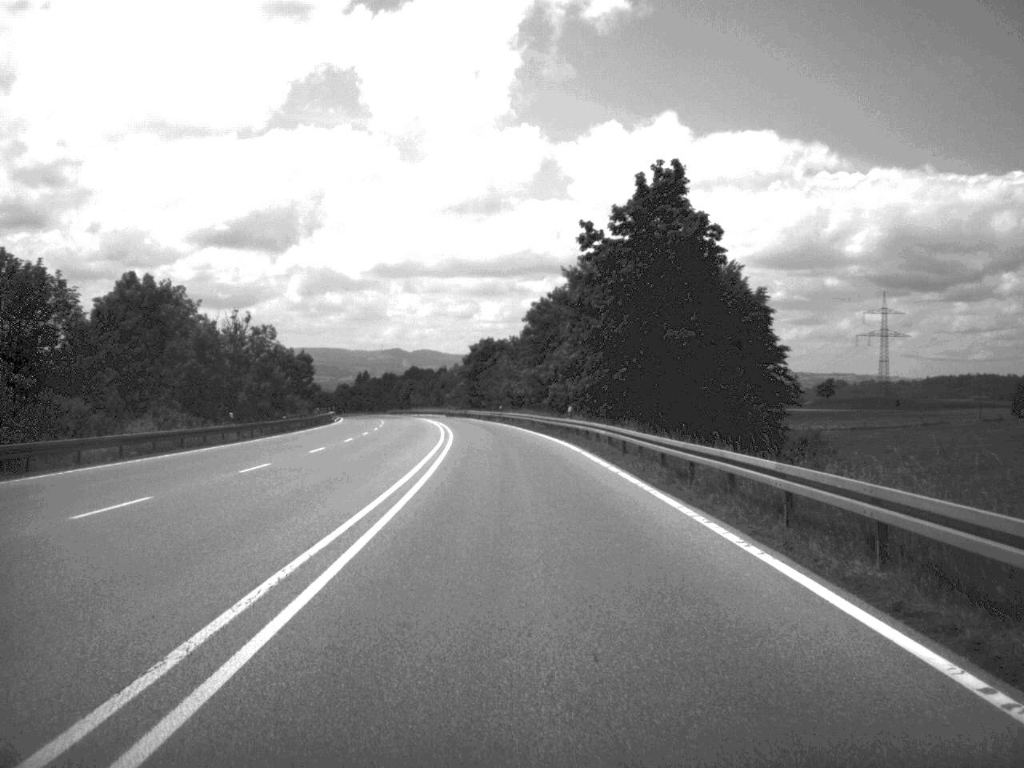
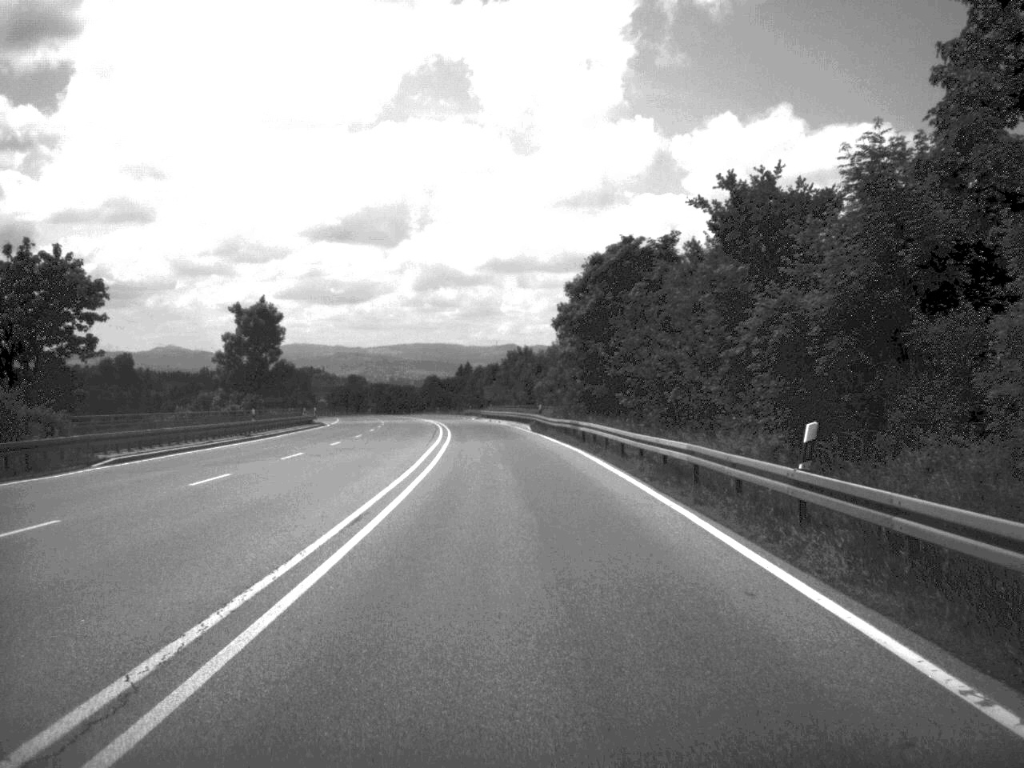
(-4.0, +87.4) m; -5°
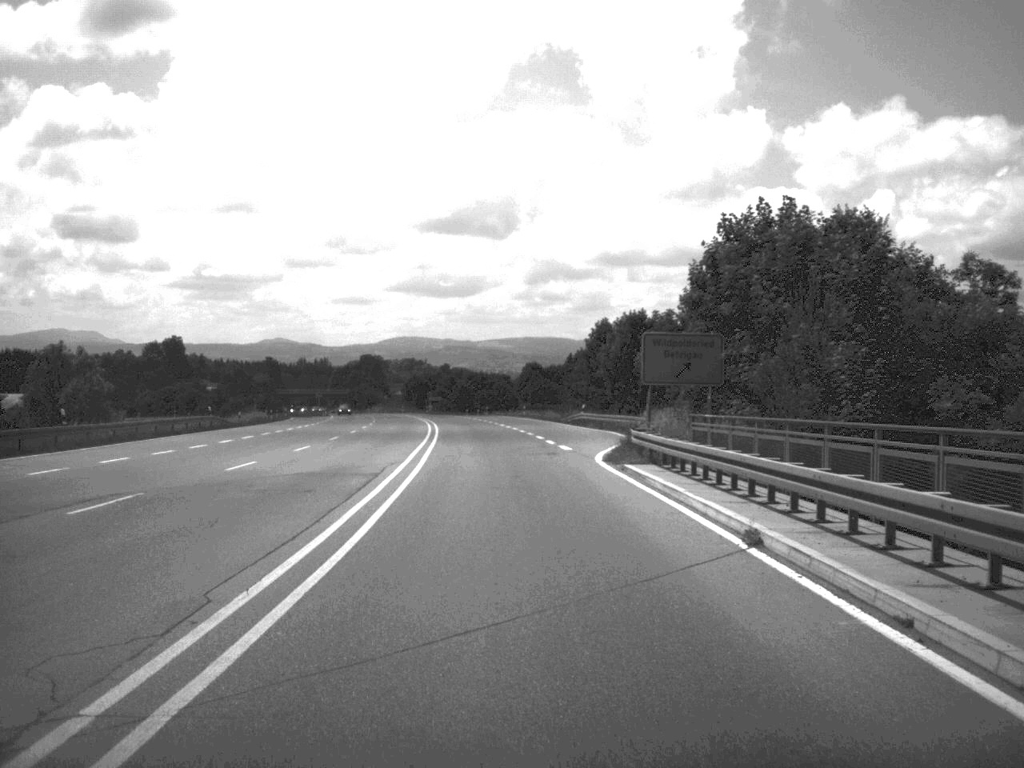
(-4.3, +90.0) m; -5°
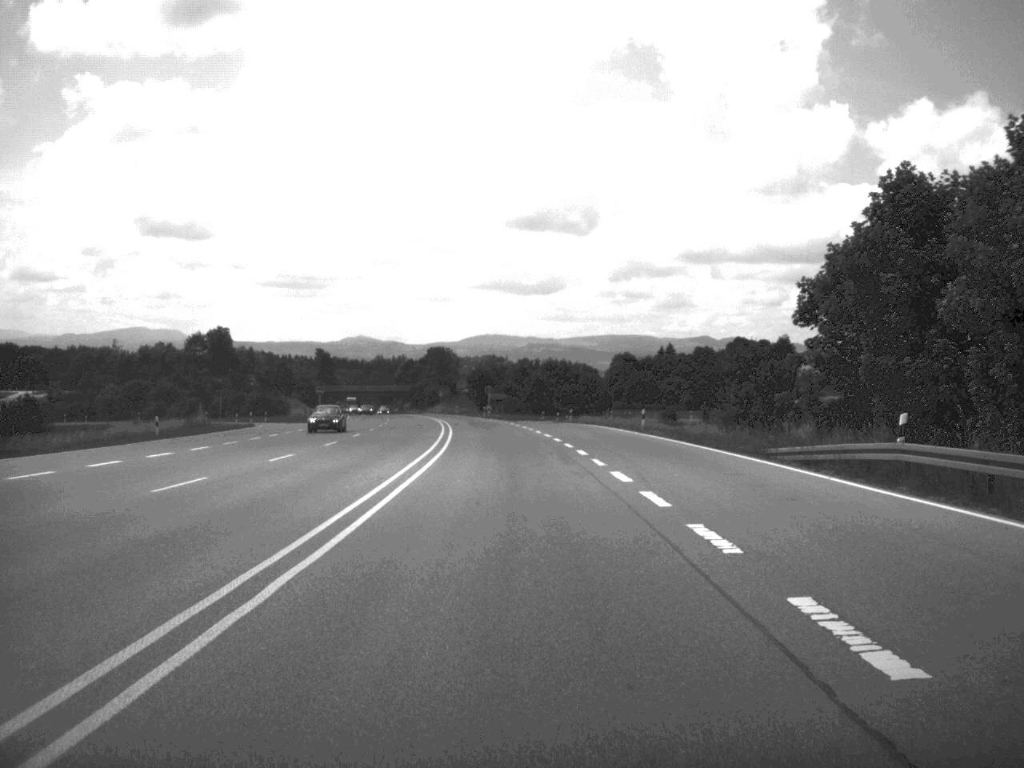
(-1.8, +54.2) m; -4°
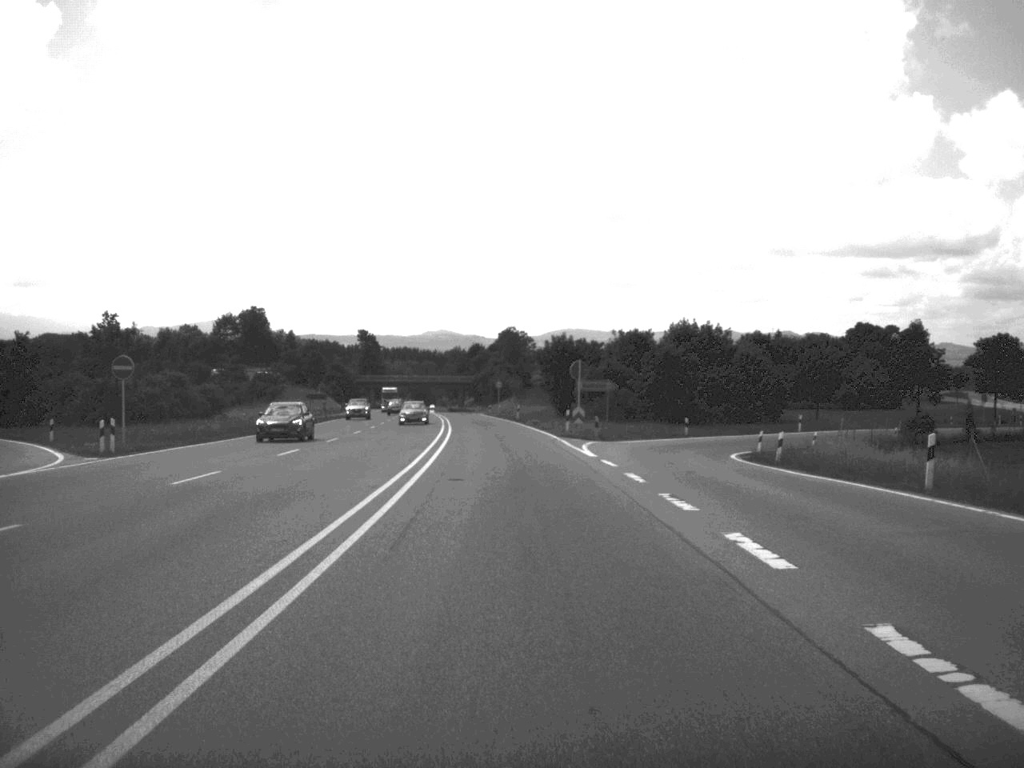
(-2.4, +70.2) m; -4°
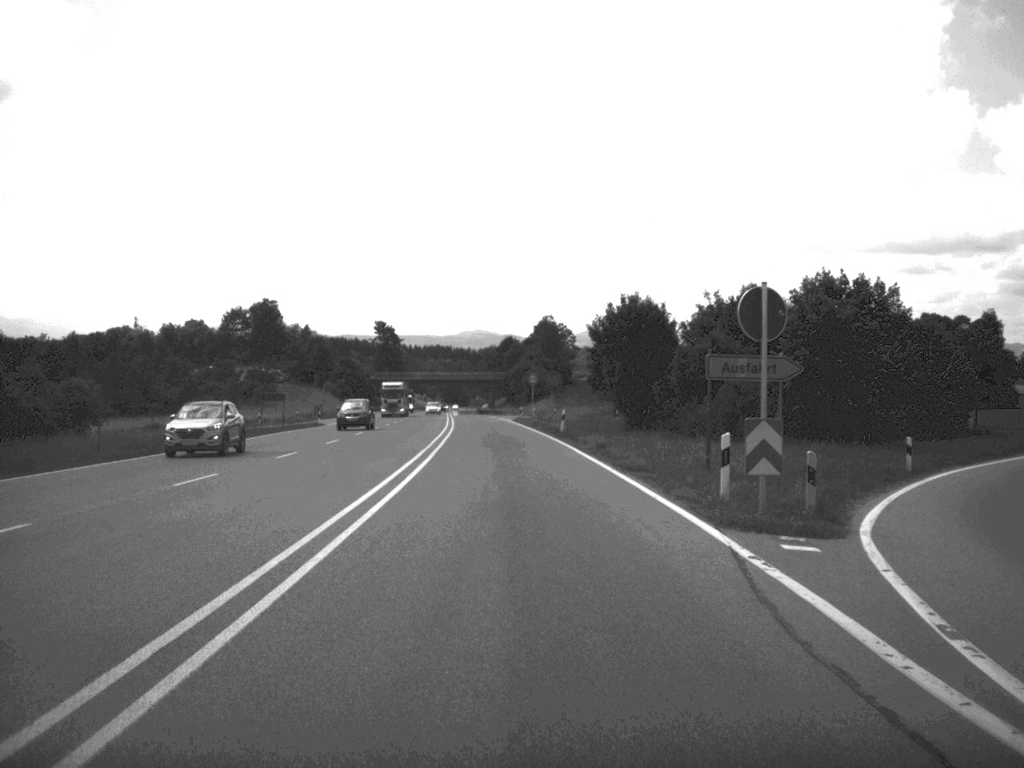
(-0.6, +34.8) m; -2°
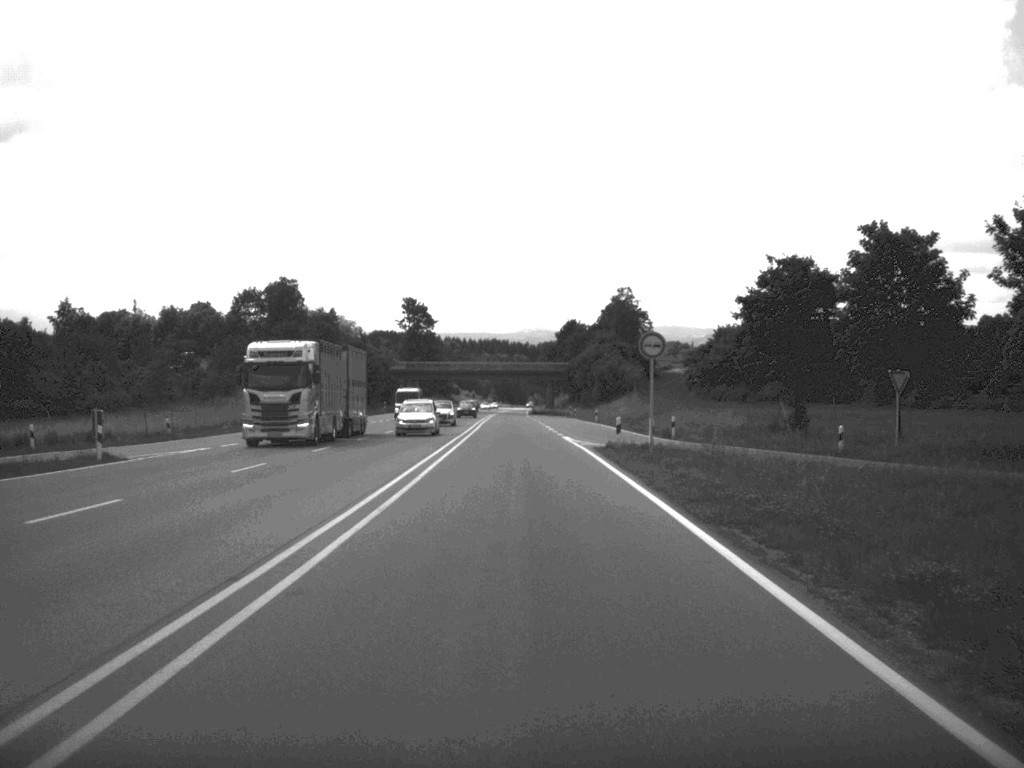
(-1.4, +55.3) m; -3°
